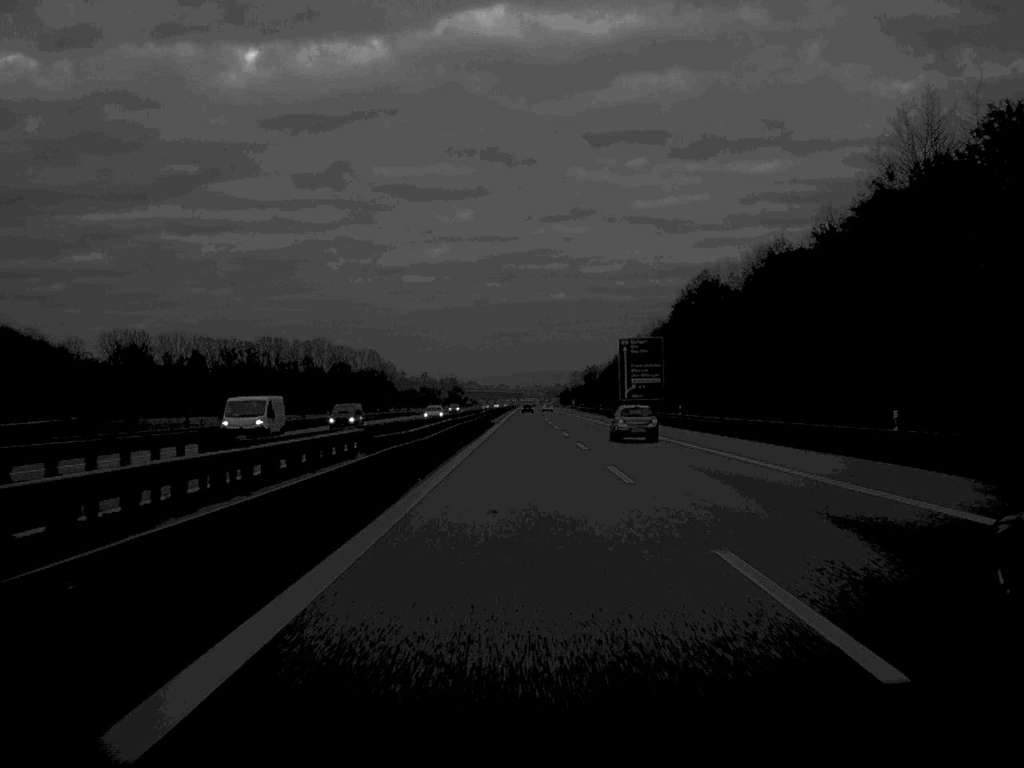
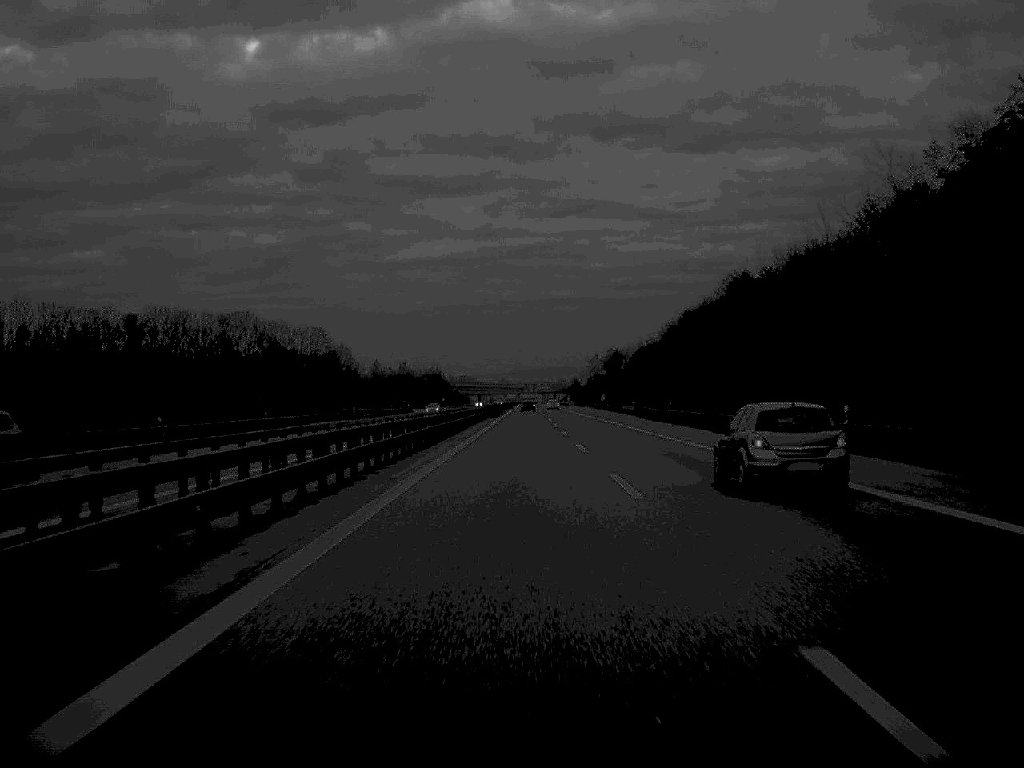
(0.0, +129.2) m; 0°
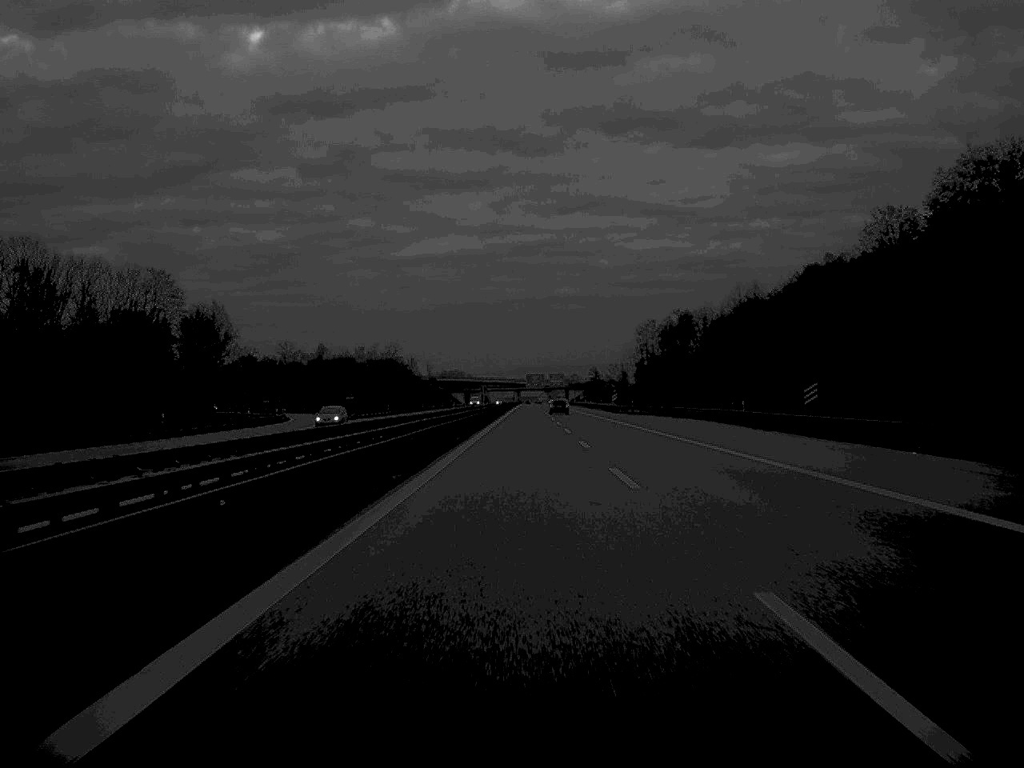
(-0.1, +158.3) m; 0°
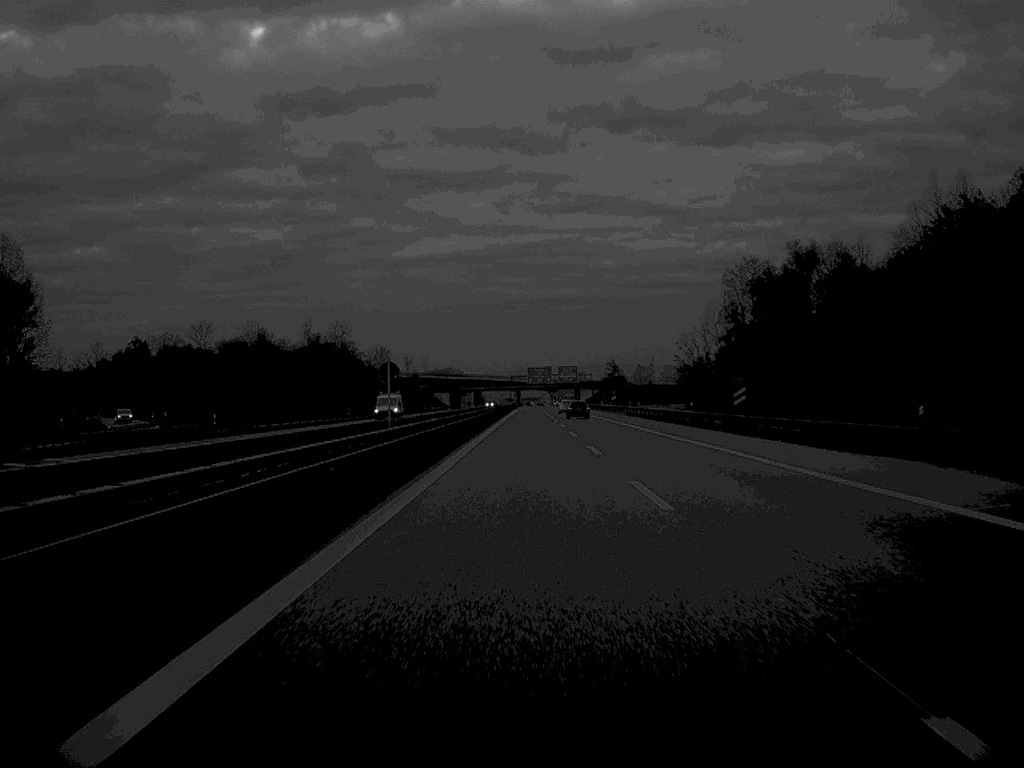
(0.0, +93.9) m; 0°
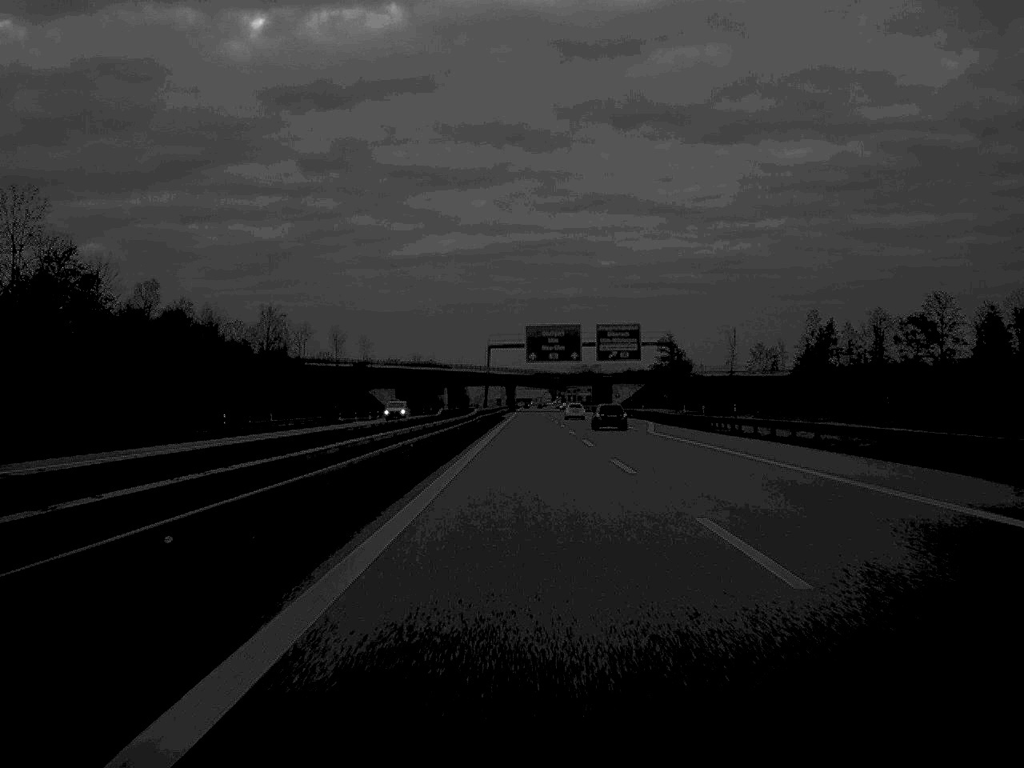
(0.0, +148.4) m; 0°
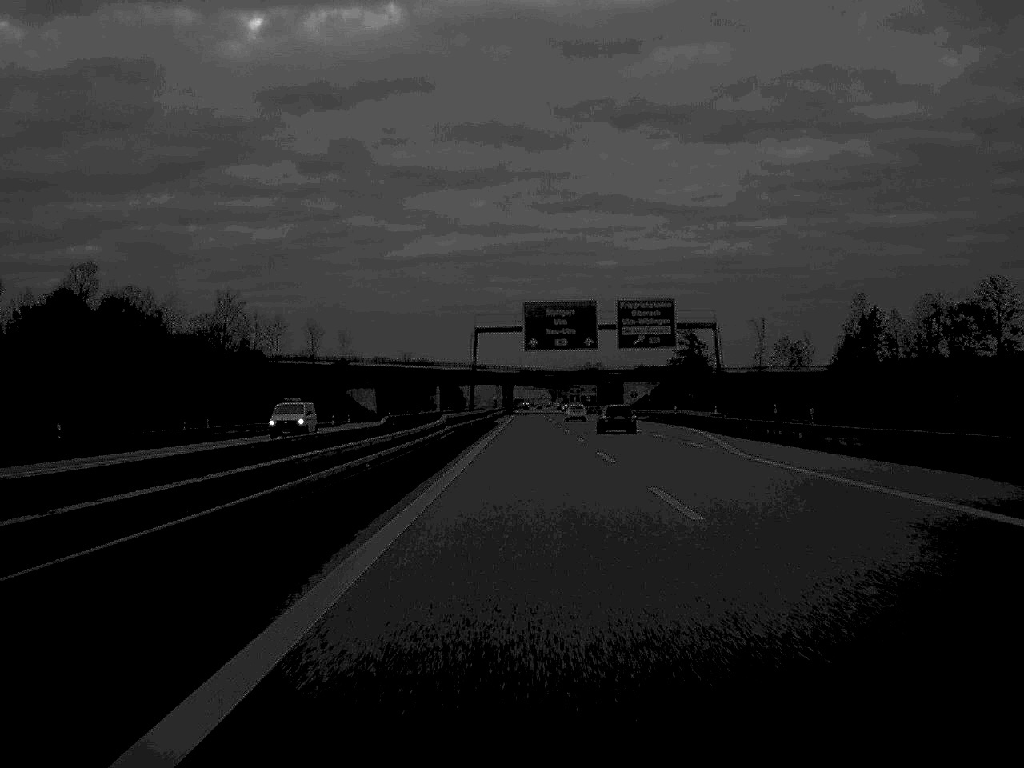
(0.0, +28.0) m; 0°
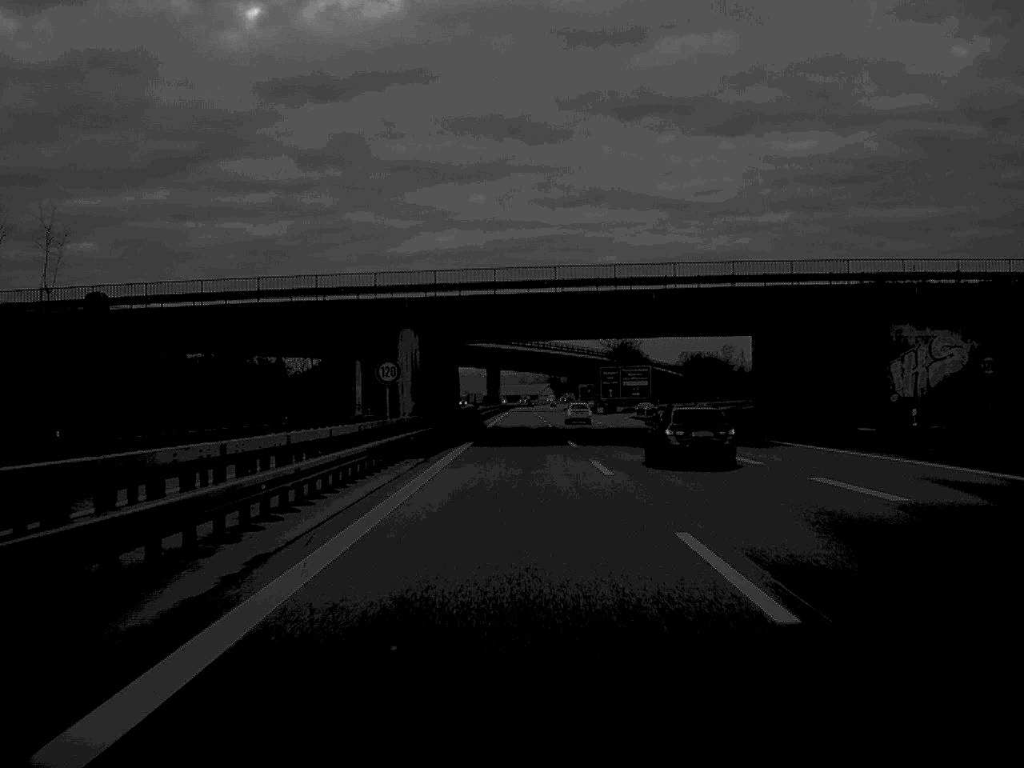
(+0.3, +144.9) m; 0°
